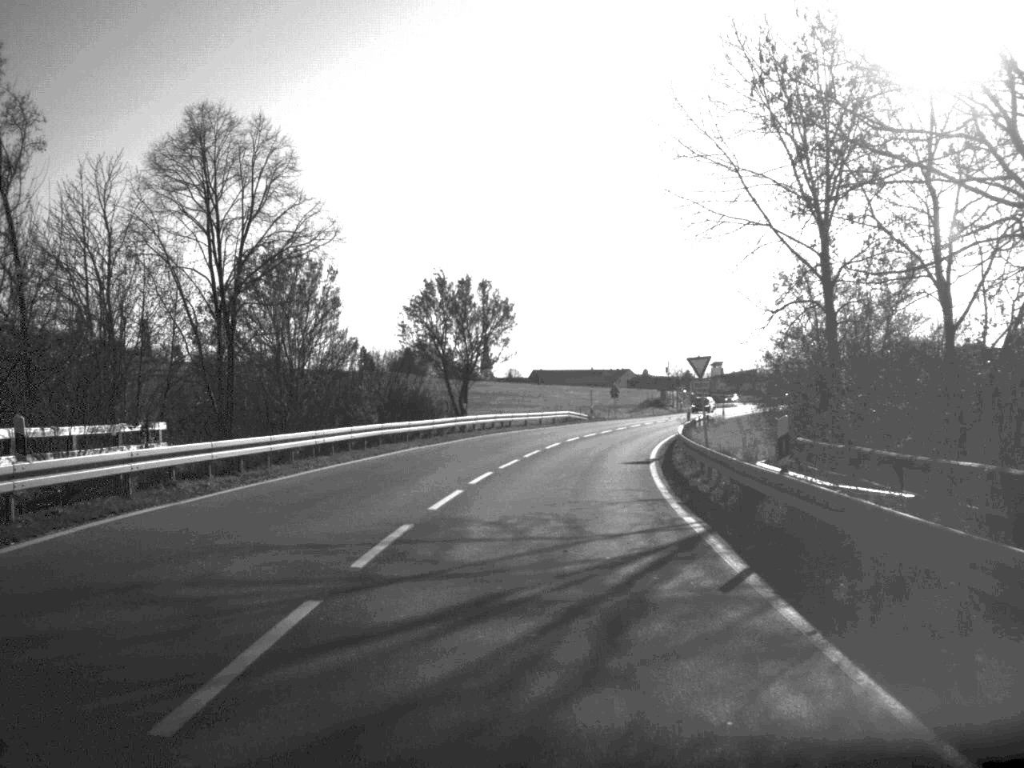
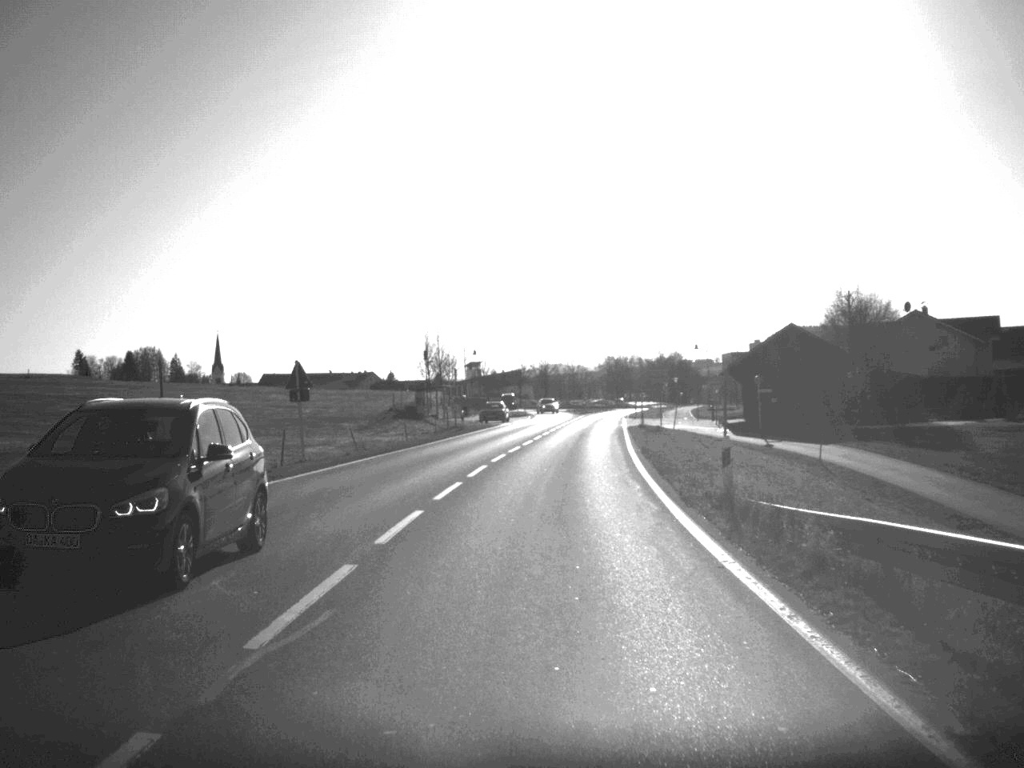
(+5.9, +63.9) m; +11°
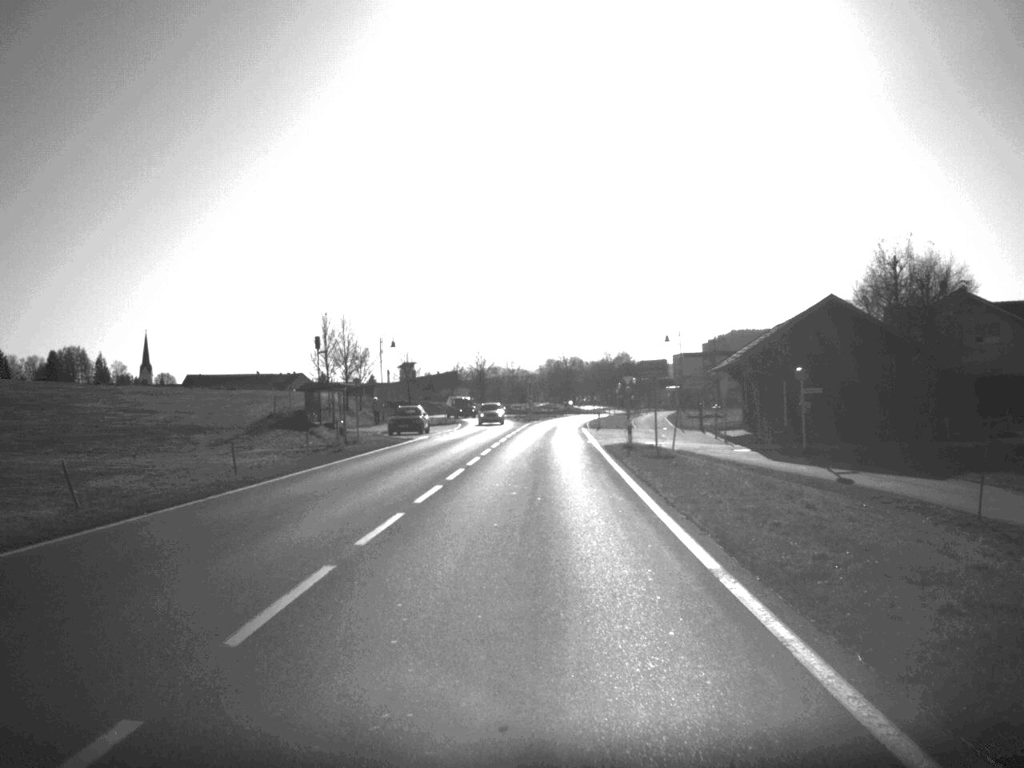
(+0.6, +23.7) m; +3°
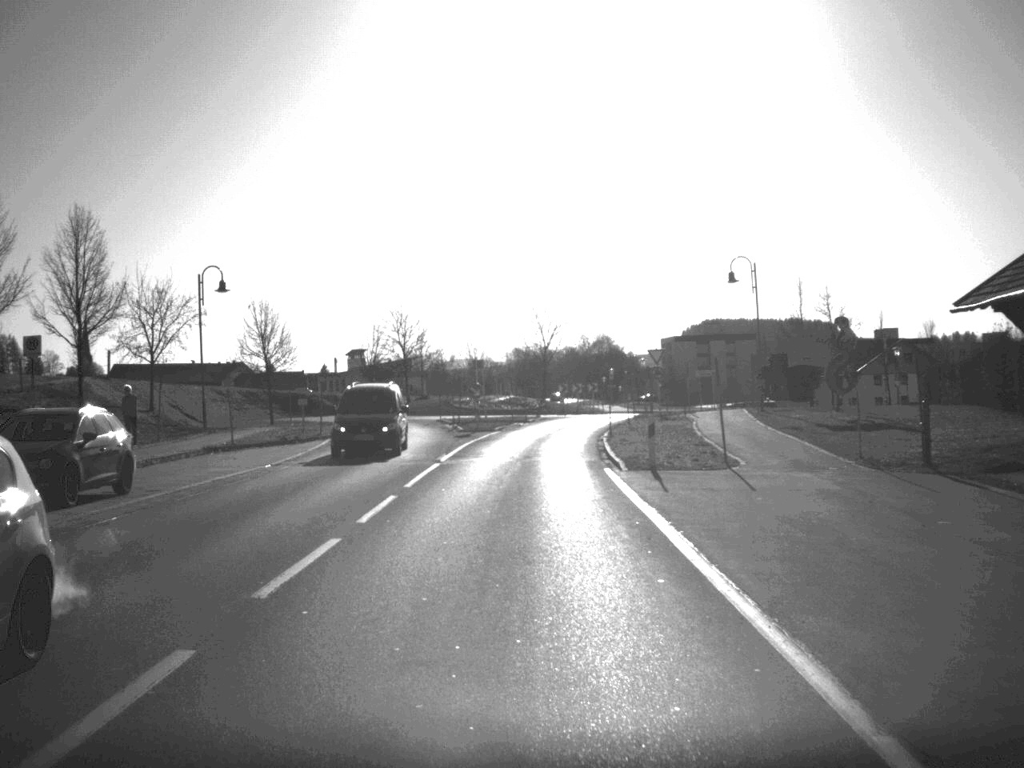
(+0.8, +46.4) m; +1°
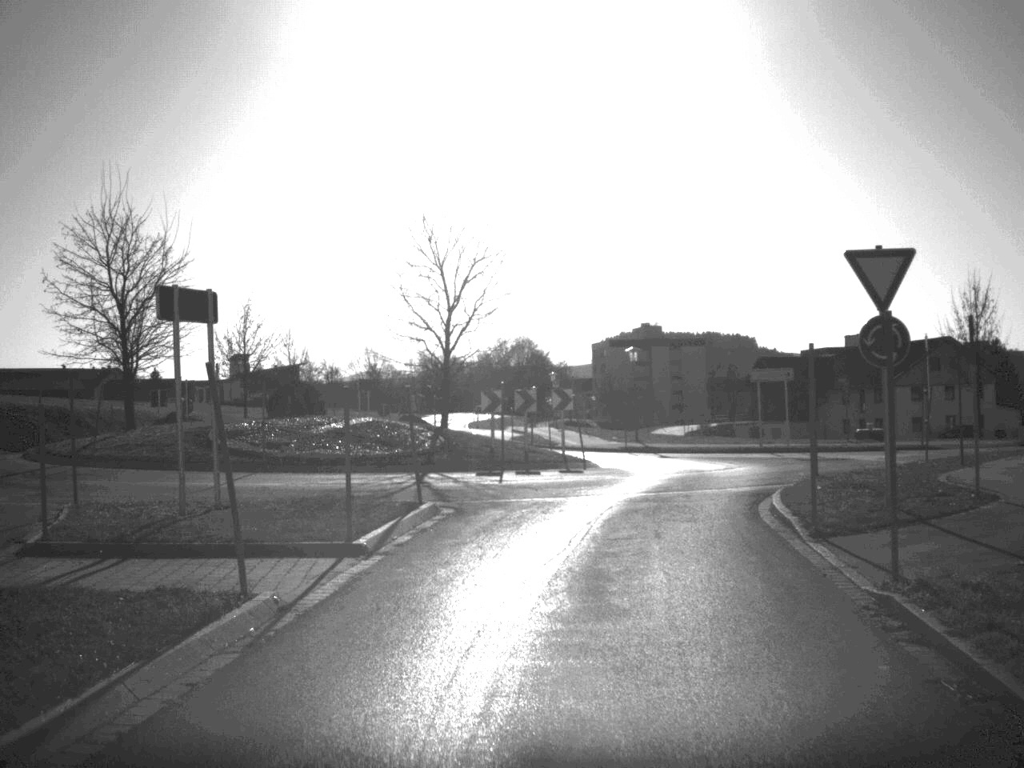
(+0.7, +43.1) m; +4°
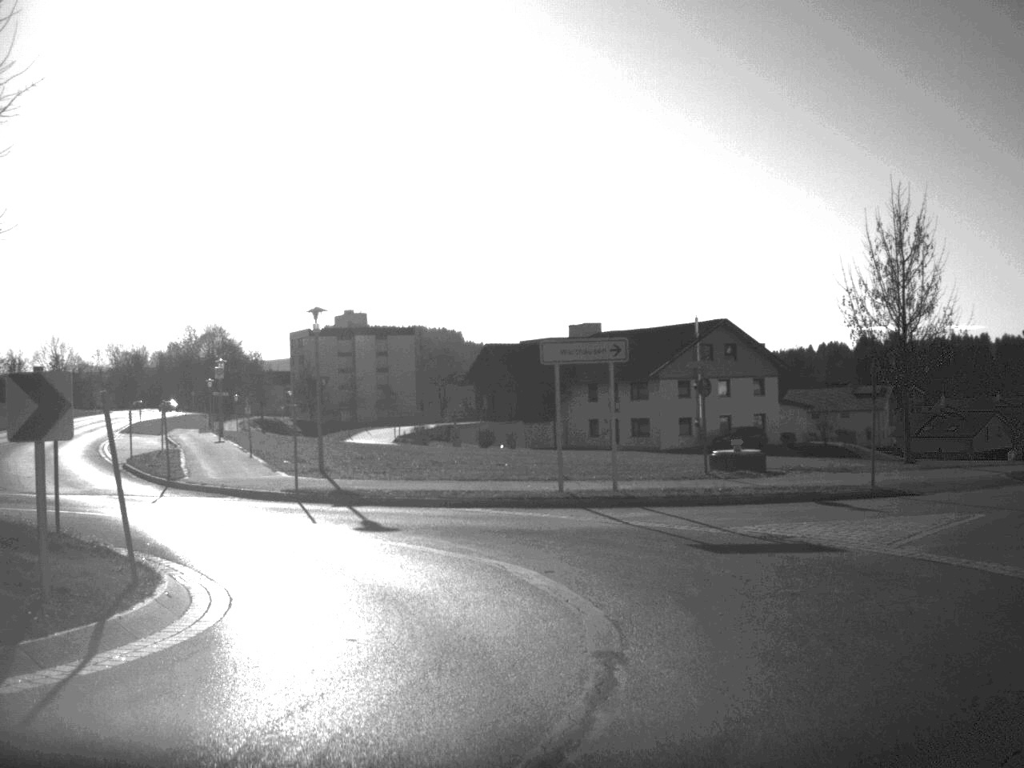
(+2.0, +21.3) m; +13°
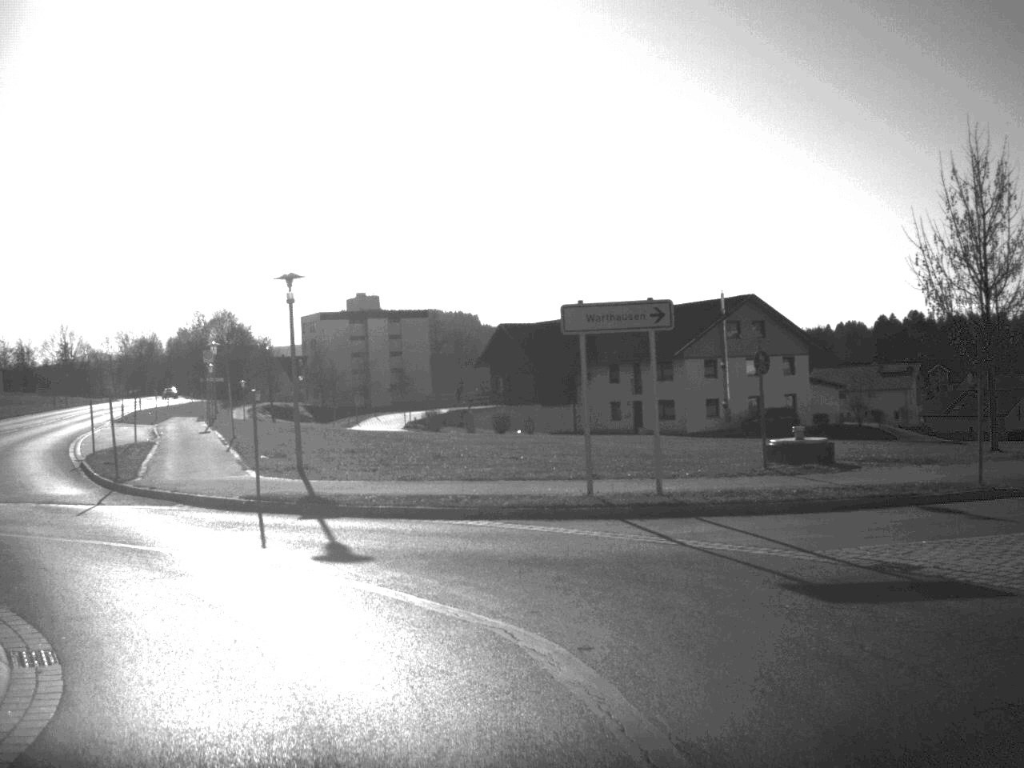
(0.0, +4.7) m; -1°
